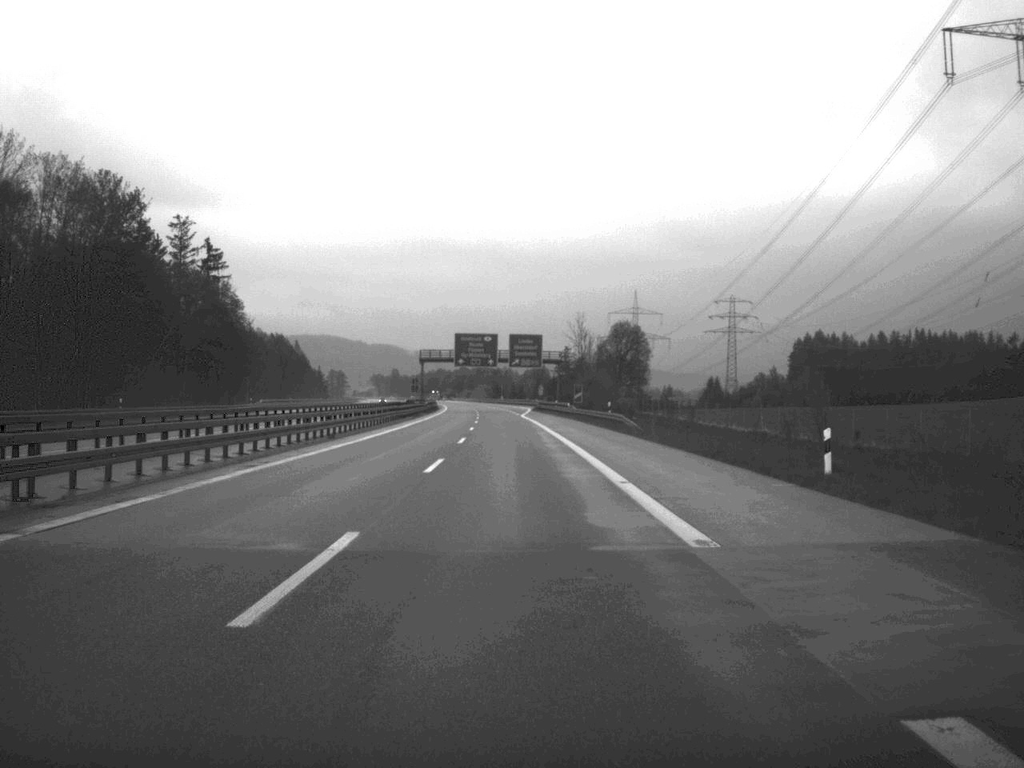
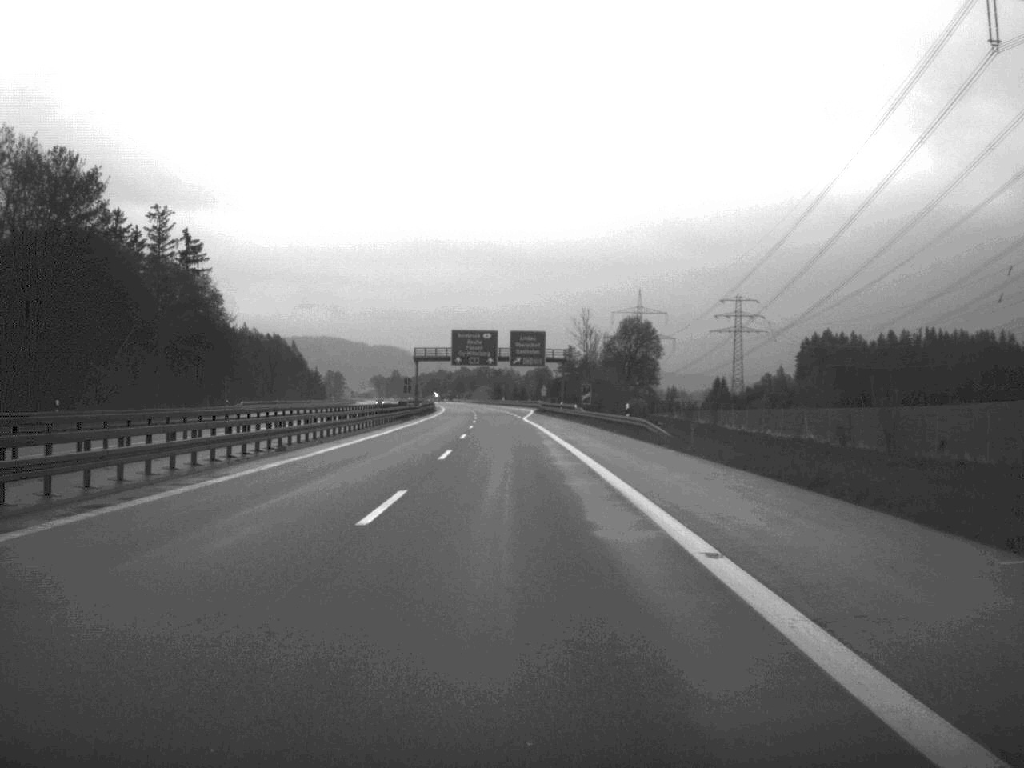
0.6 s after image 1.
(0.0, +10.9) m; 0°
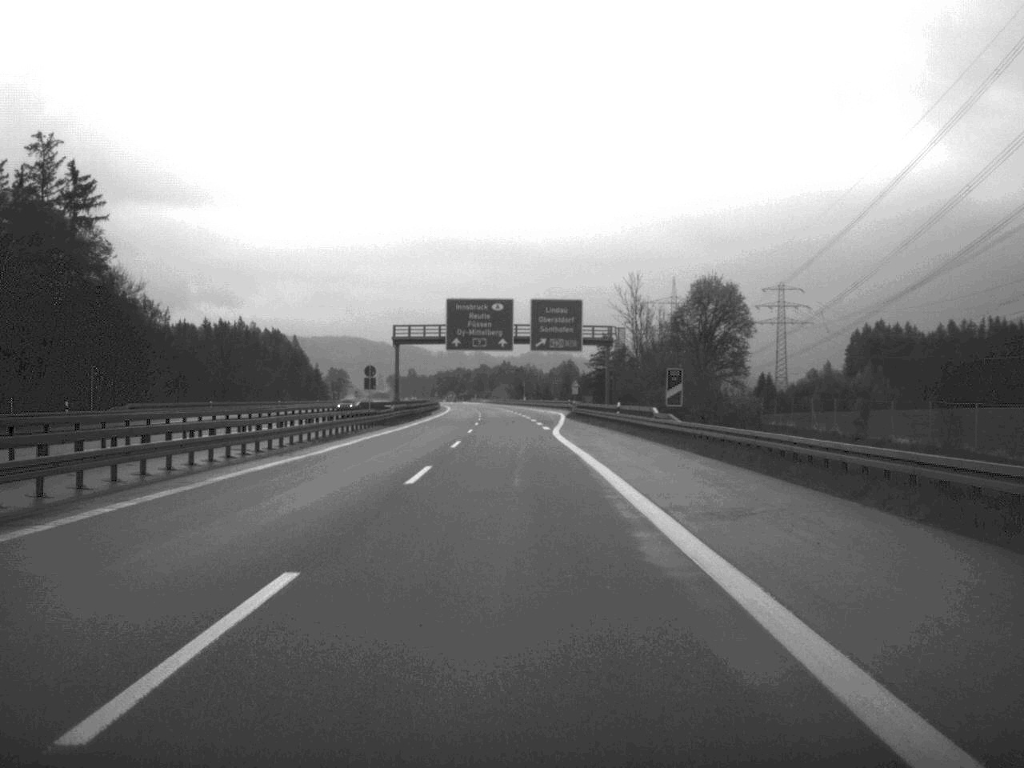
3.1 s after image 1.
(-0.4, +45.8) m; -1°
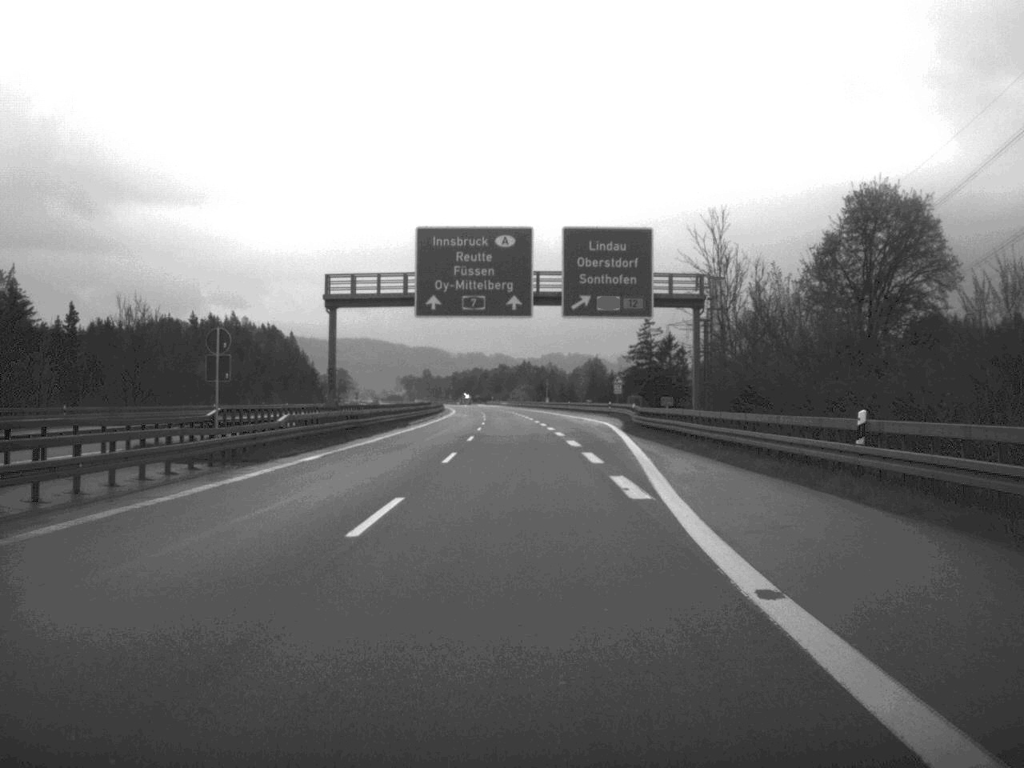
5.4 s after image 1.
(-0.4, +44.0) m; -1°
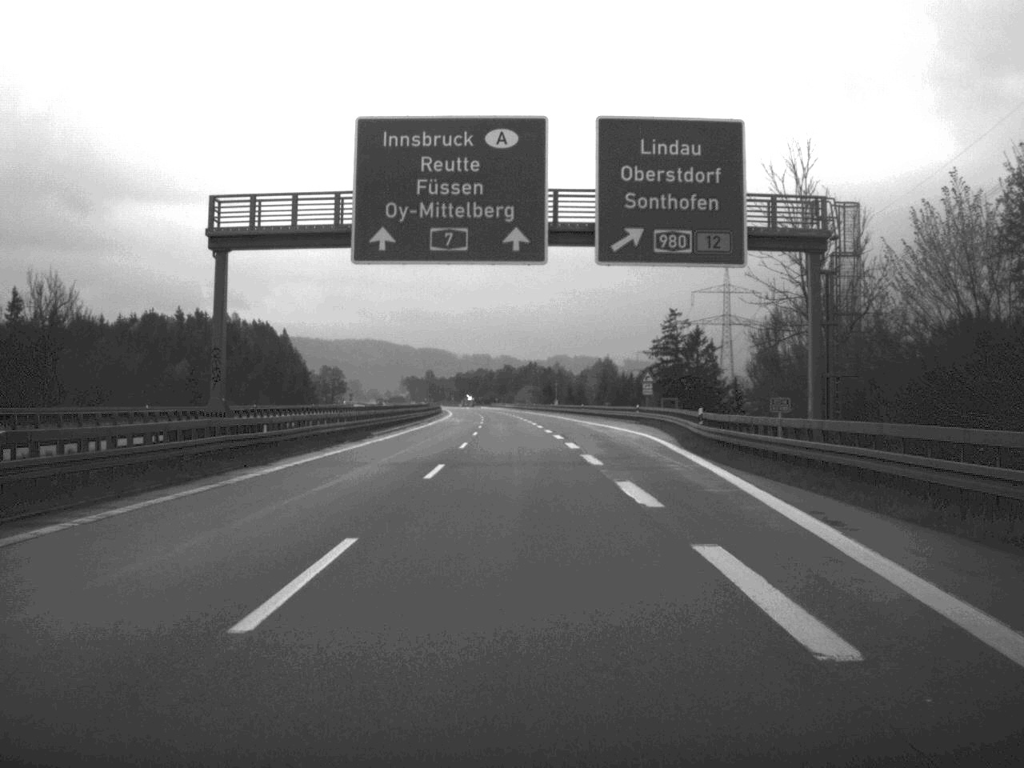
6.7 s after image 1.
(-0.1, +23.6) m; 0°
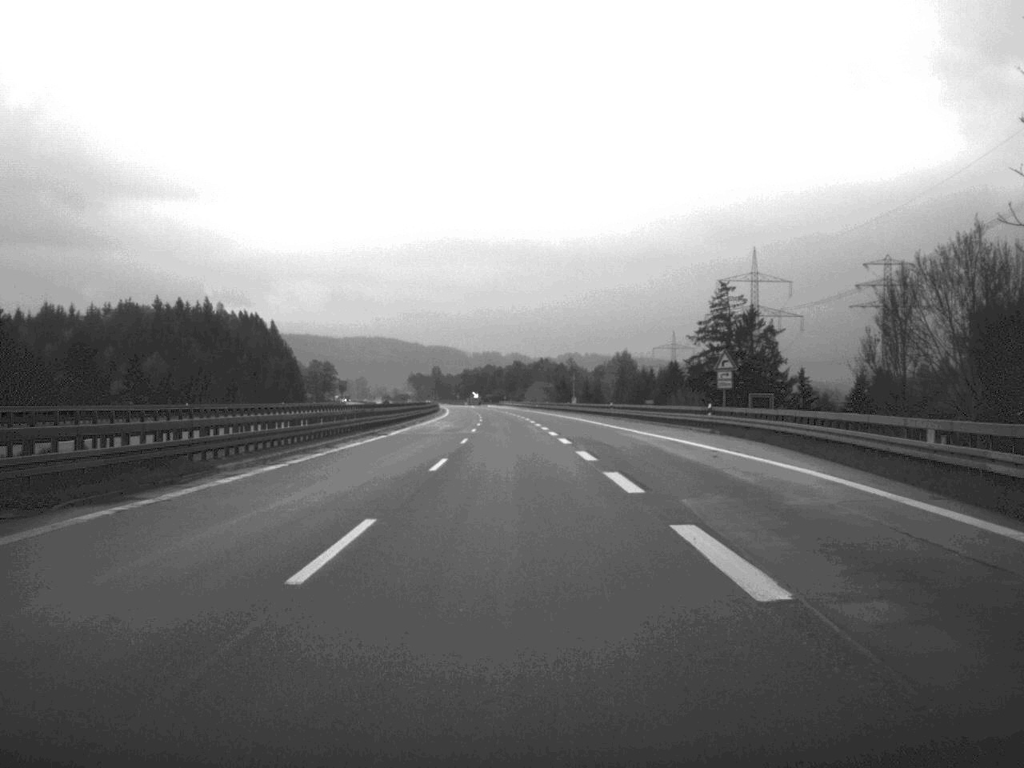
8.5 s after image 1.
(-0.2, +33.1) m; -1°
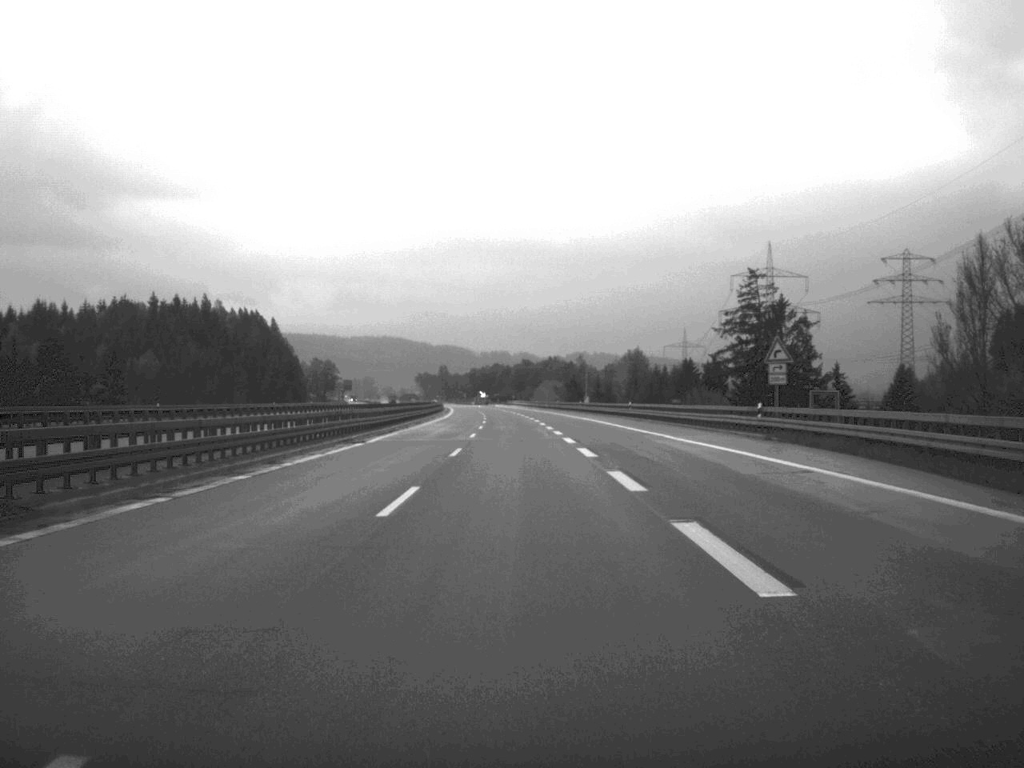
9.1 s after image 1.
(0.0, +11.5) m; 0°
